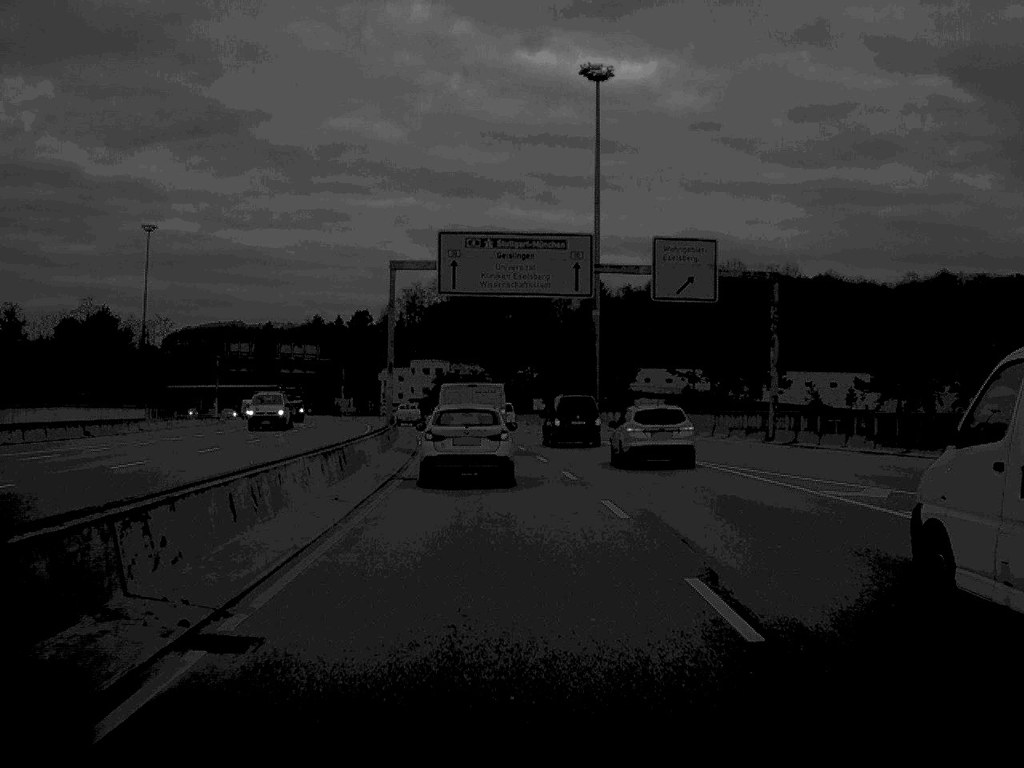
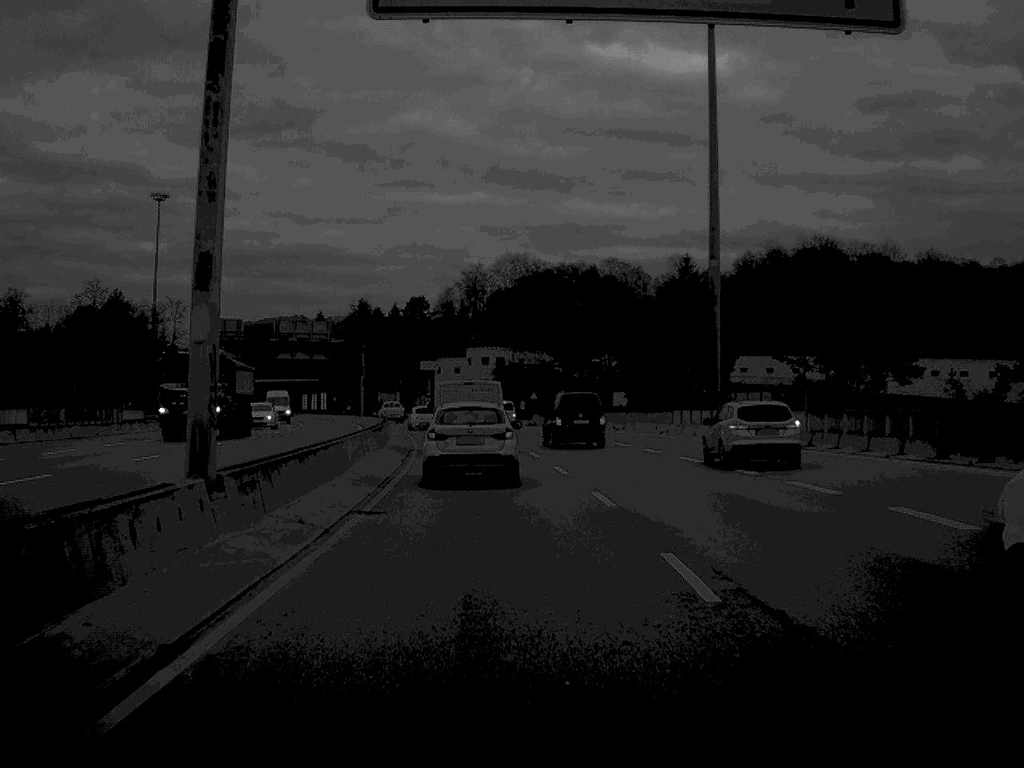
(-0.9, +34.0) m; -3°
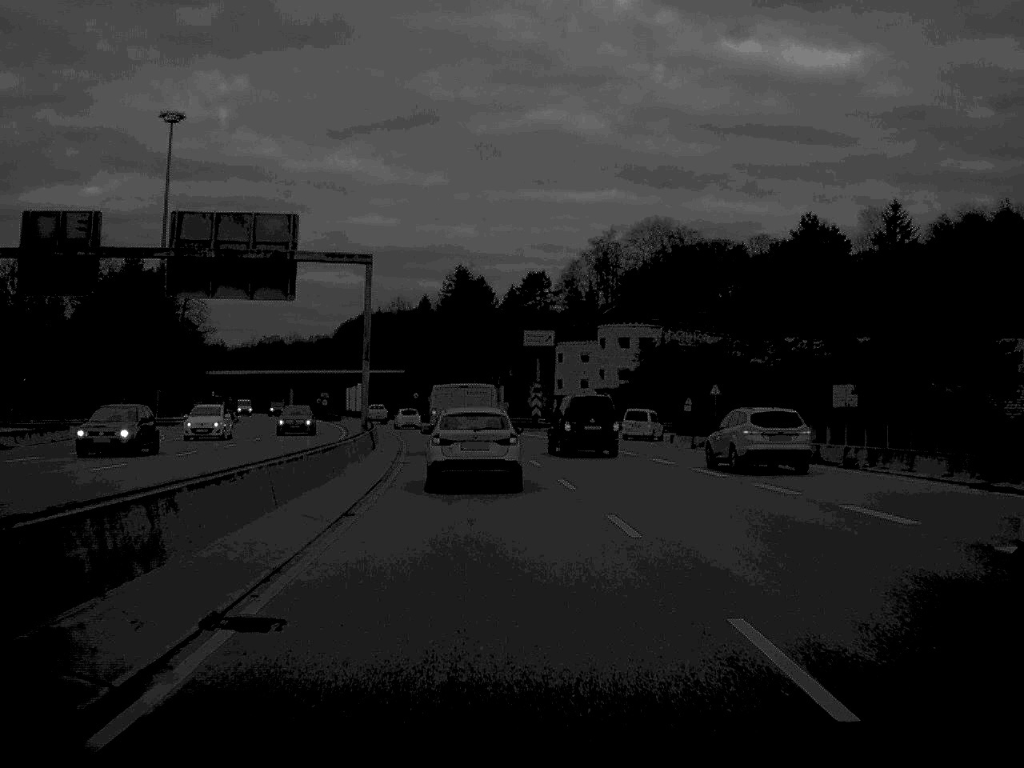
(-2.9, +56.8) m; -6°
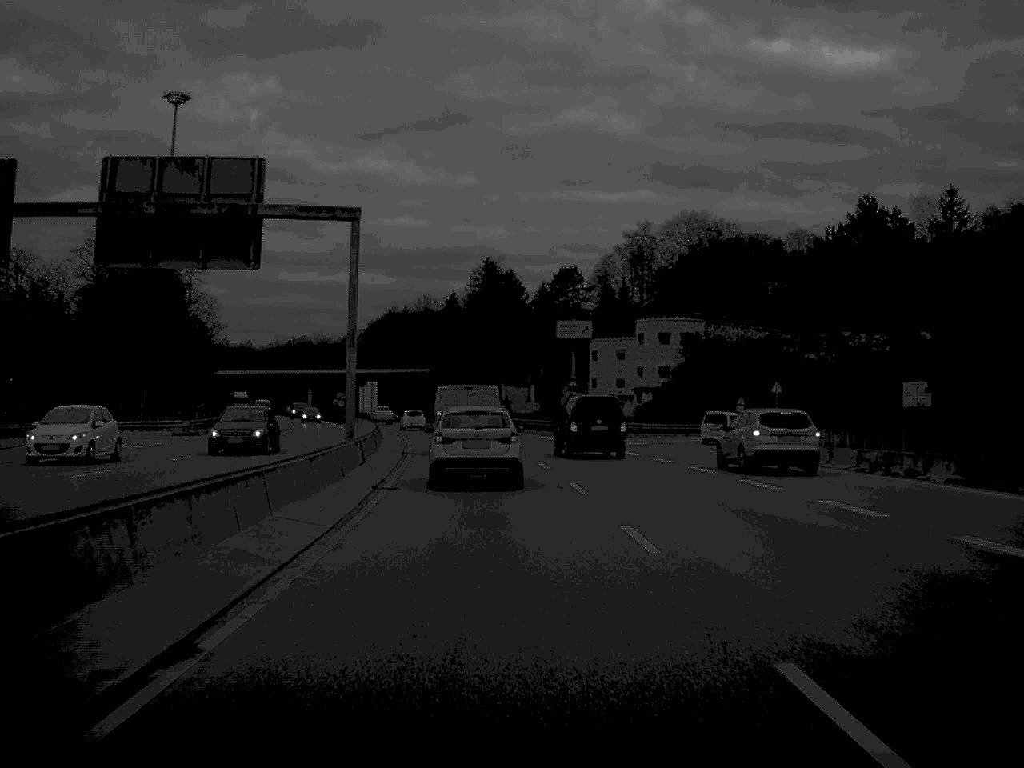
(-0.1, +10.5) m; -1°
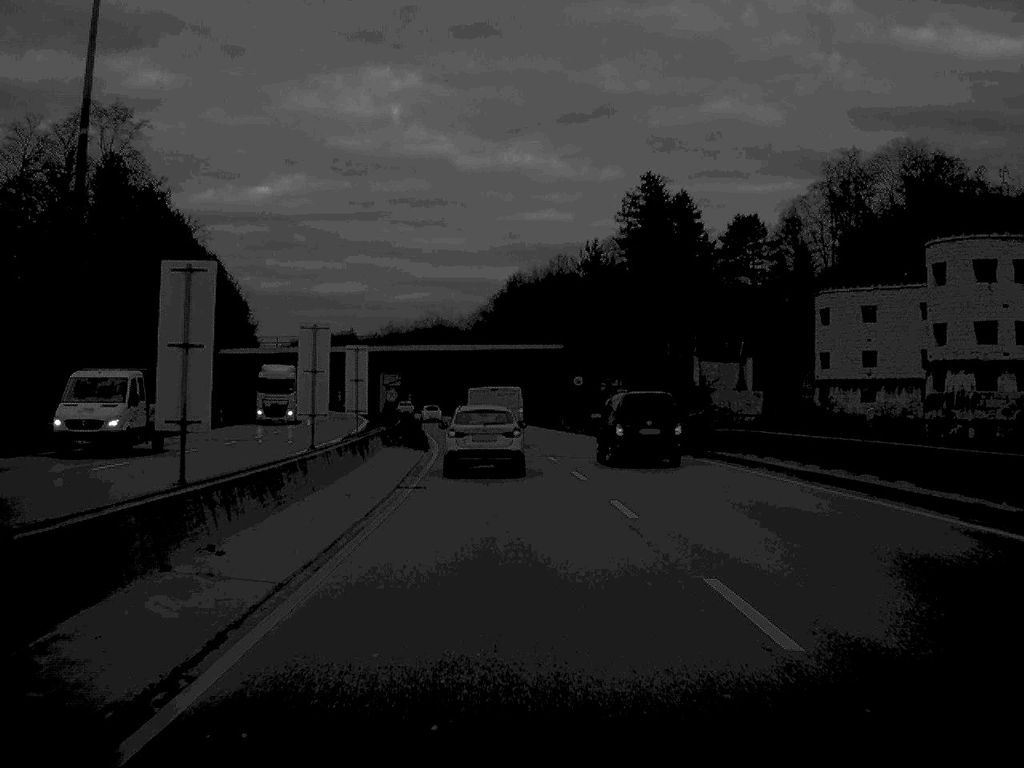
(-3.7, +60.8) m; -6°
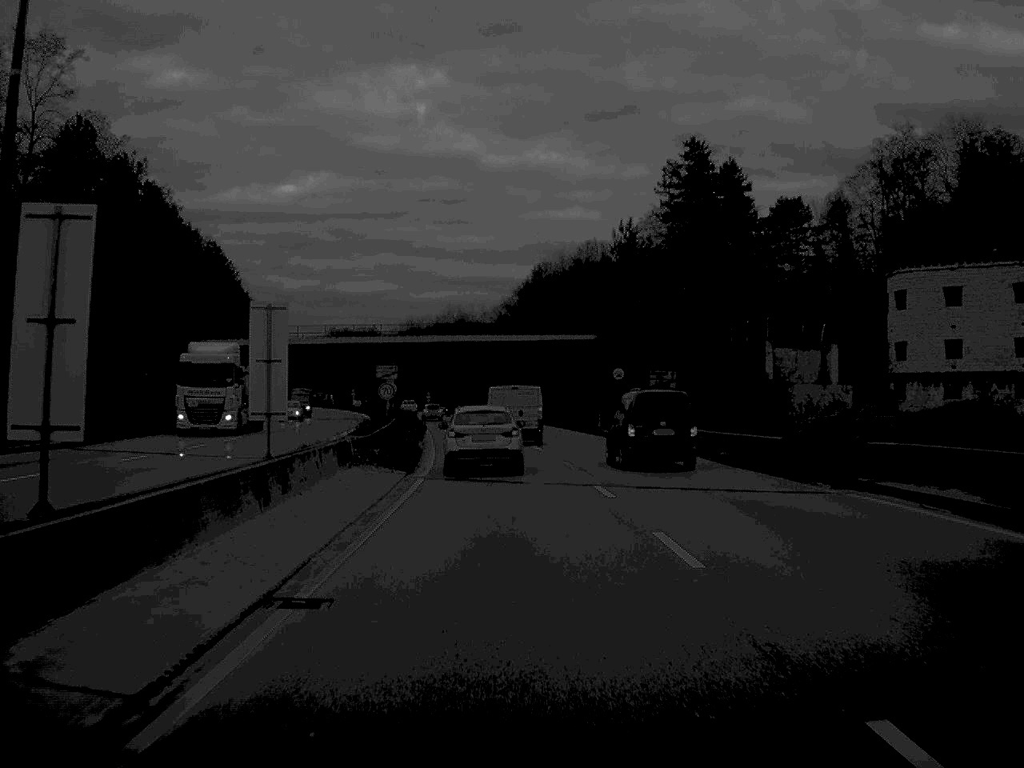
(-0.1, +14.3) m; -1°
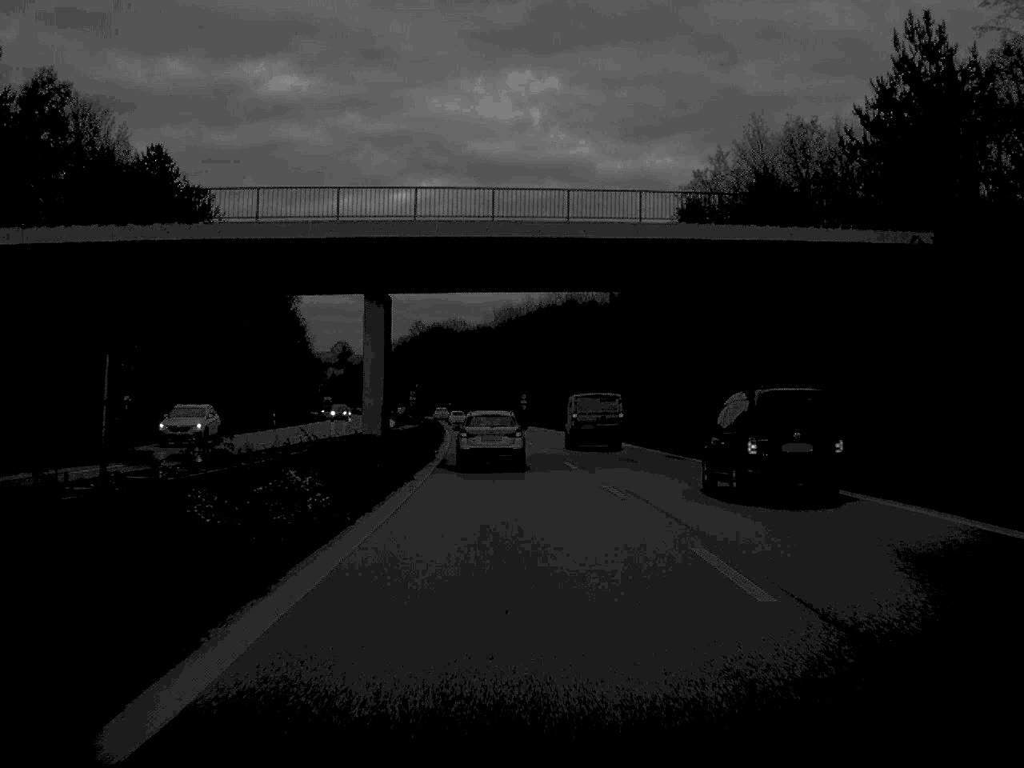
(-3.2, +67.8) m; -5°
